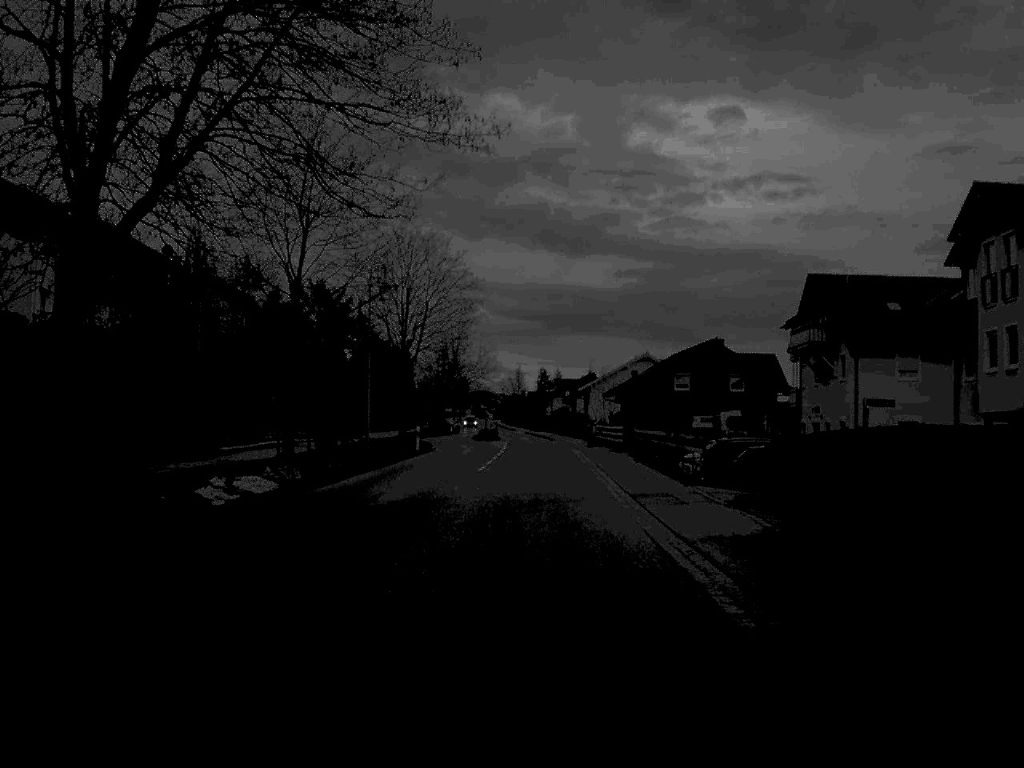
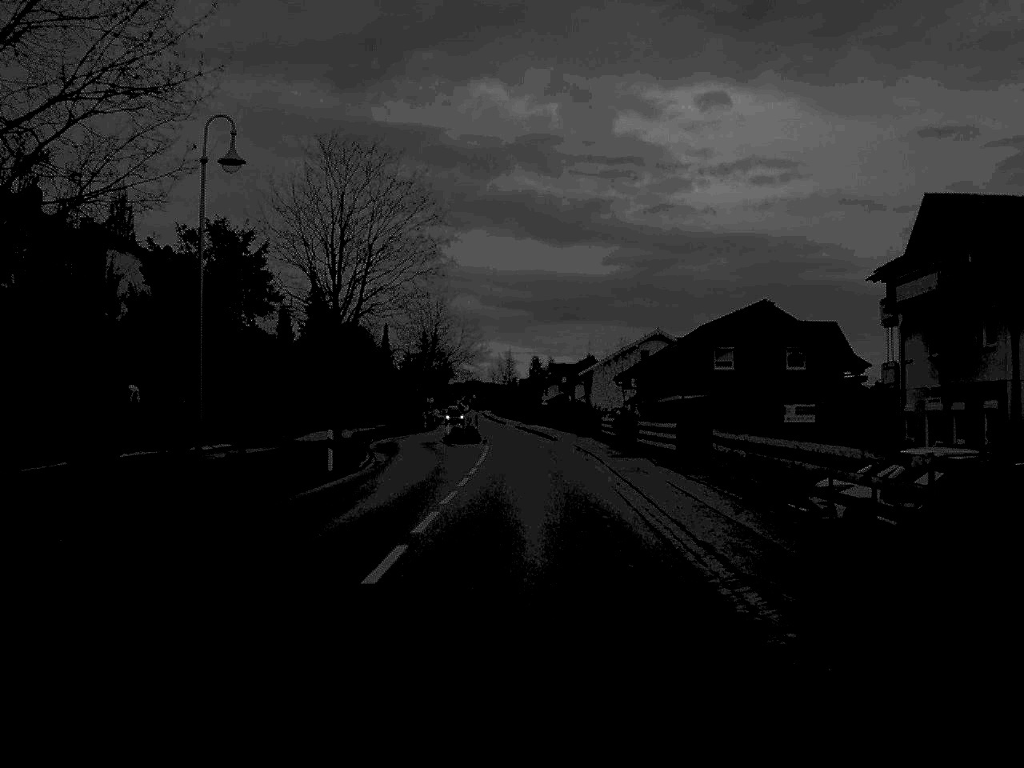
(+0.1, +22.1) m; 0°
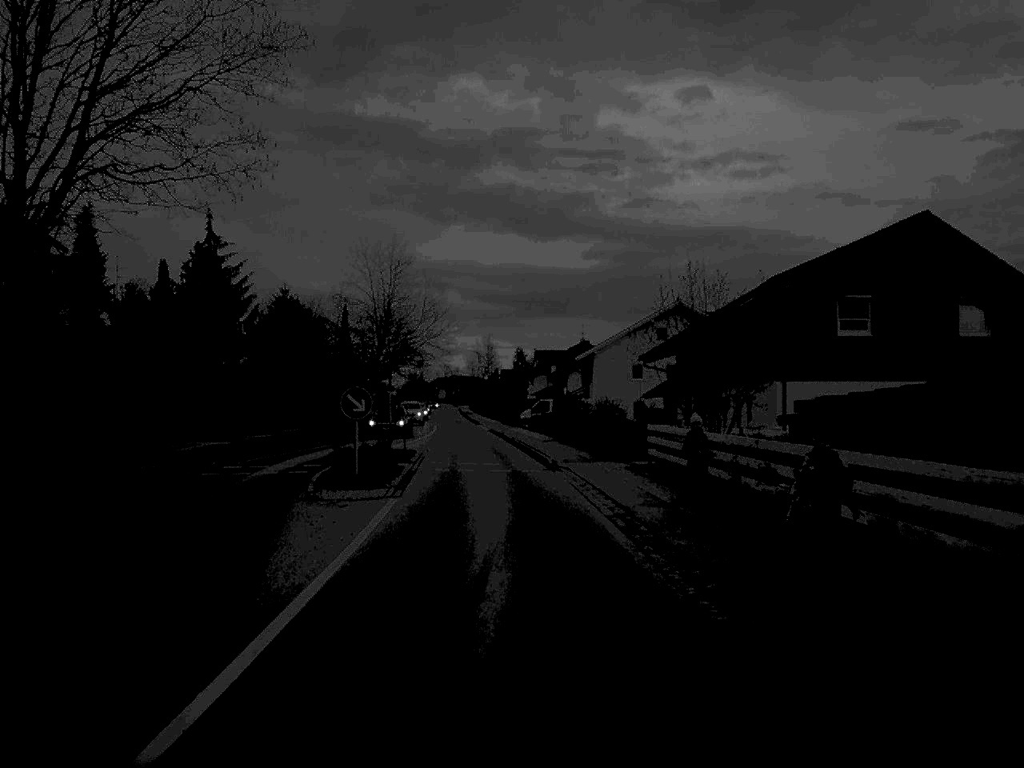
(+0.3, +29.6) m; +1°
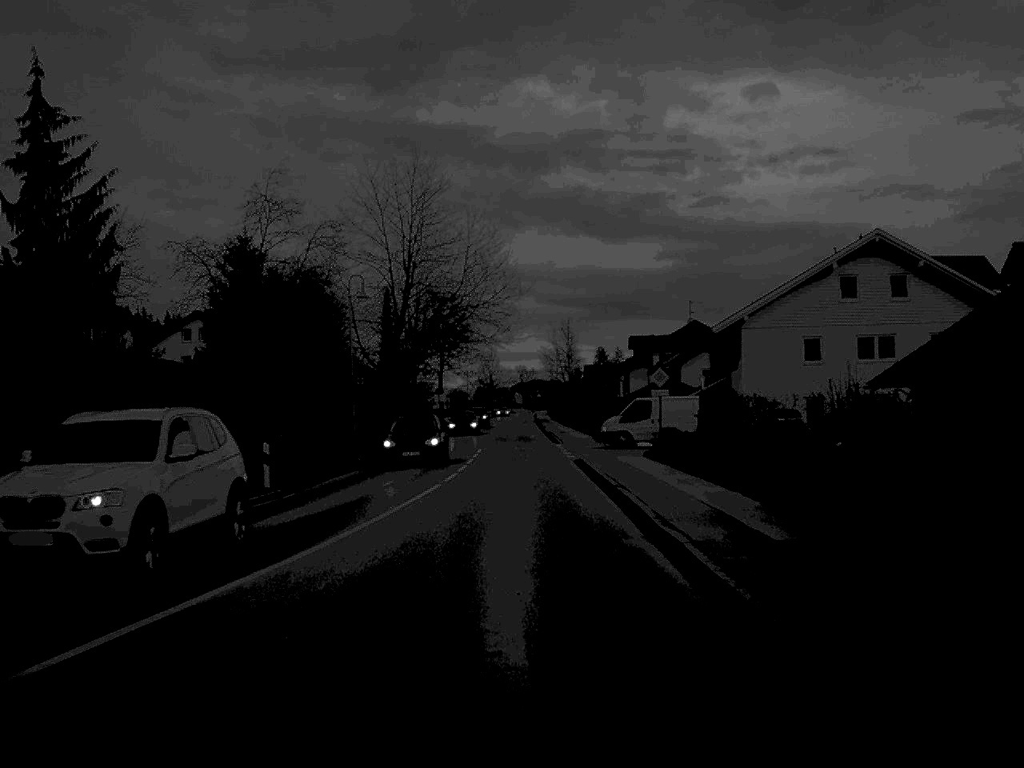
(-1.1, +36.5) m; -3°
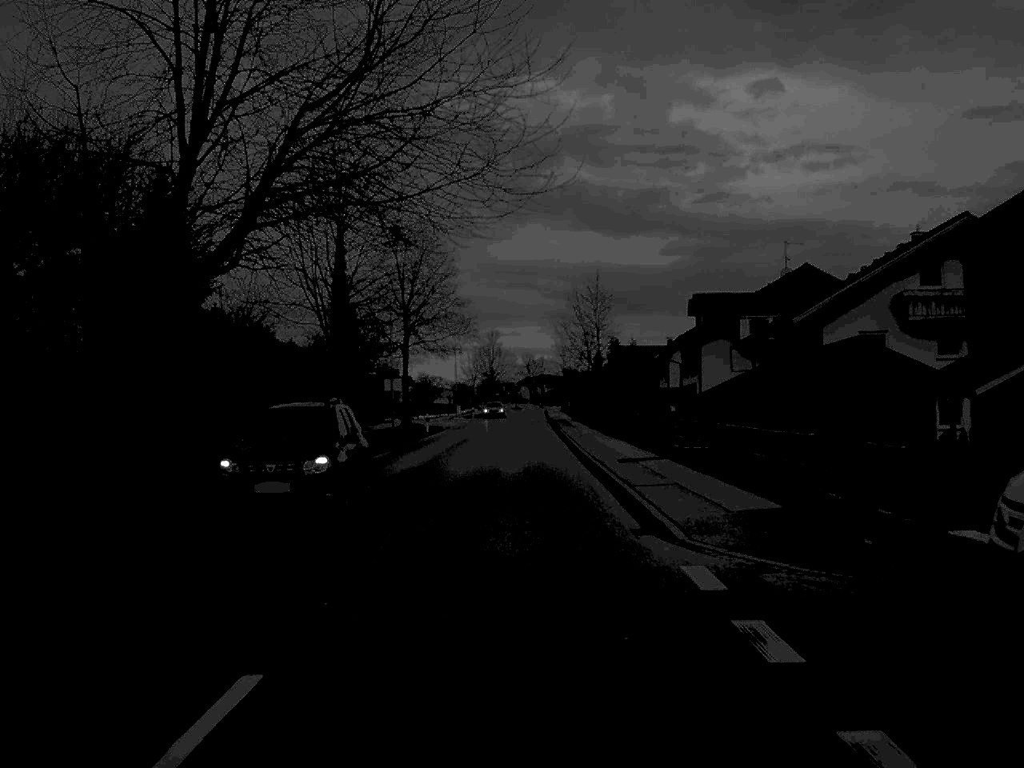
(-0.1, +41.6) m; 0°
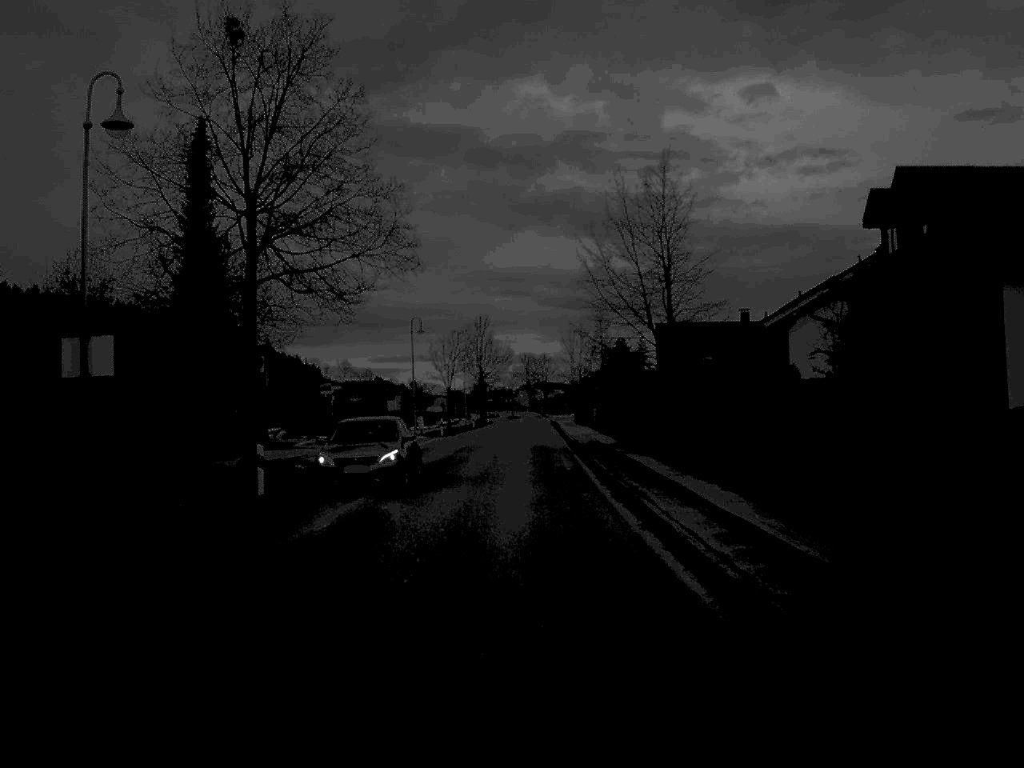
(-0.1, +44.6) m; 0°
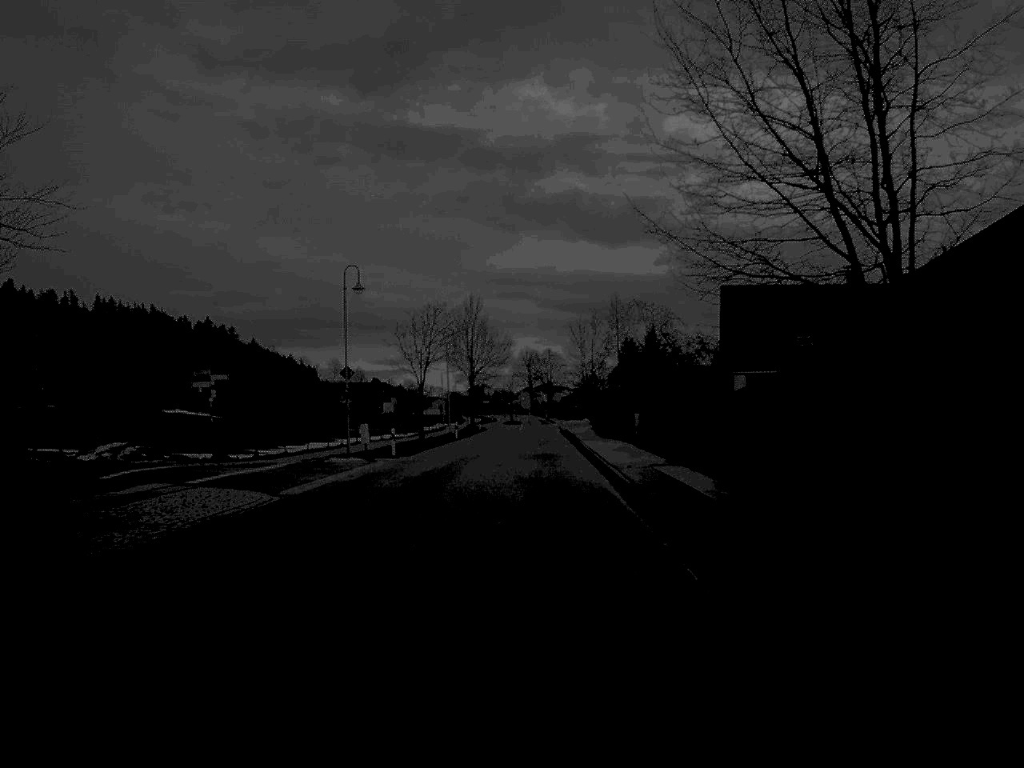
(0.0, +28.0) m; 0°
